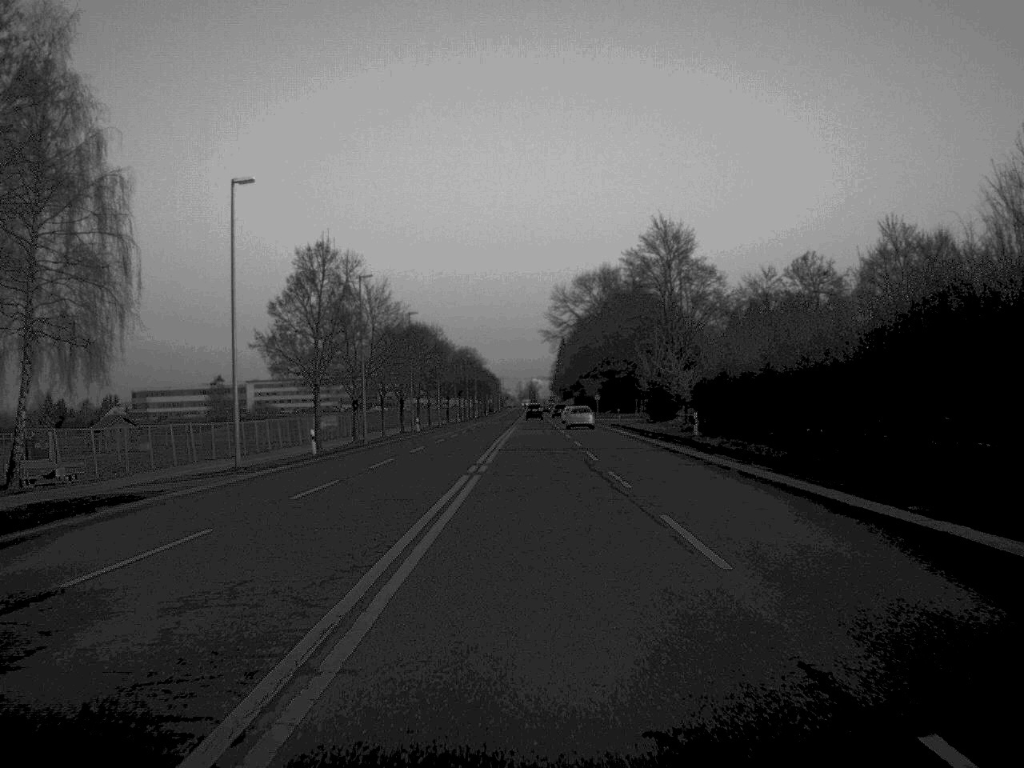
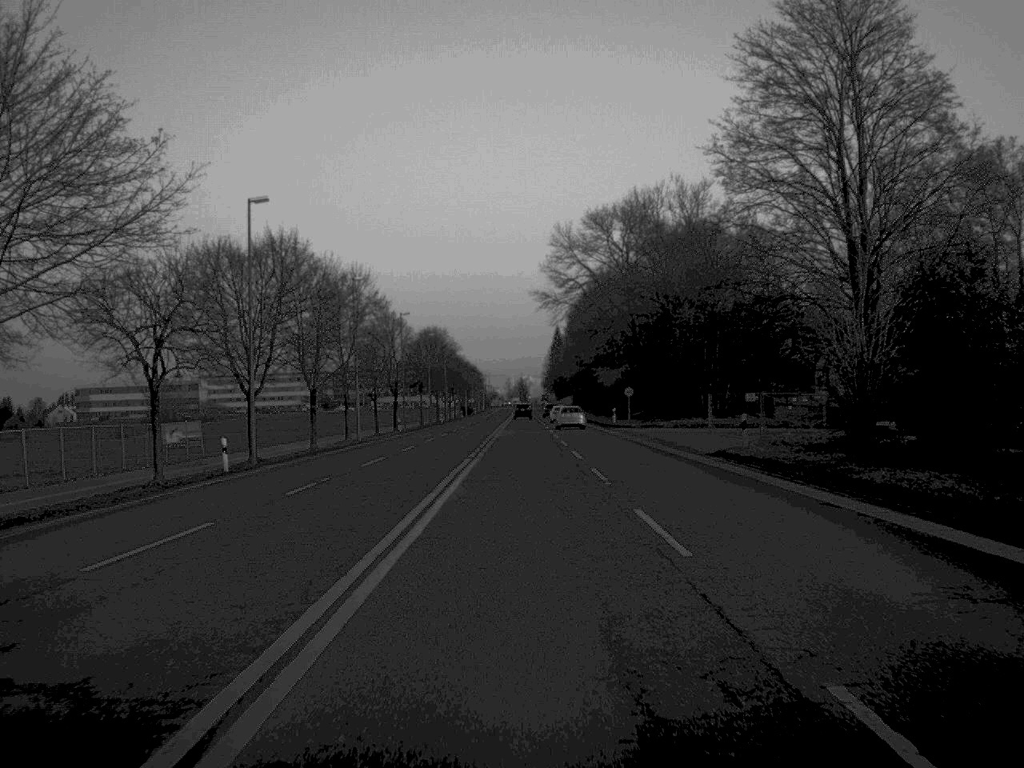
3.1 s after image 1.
(+0.4, +58.5) m; 0°
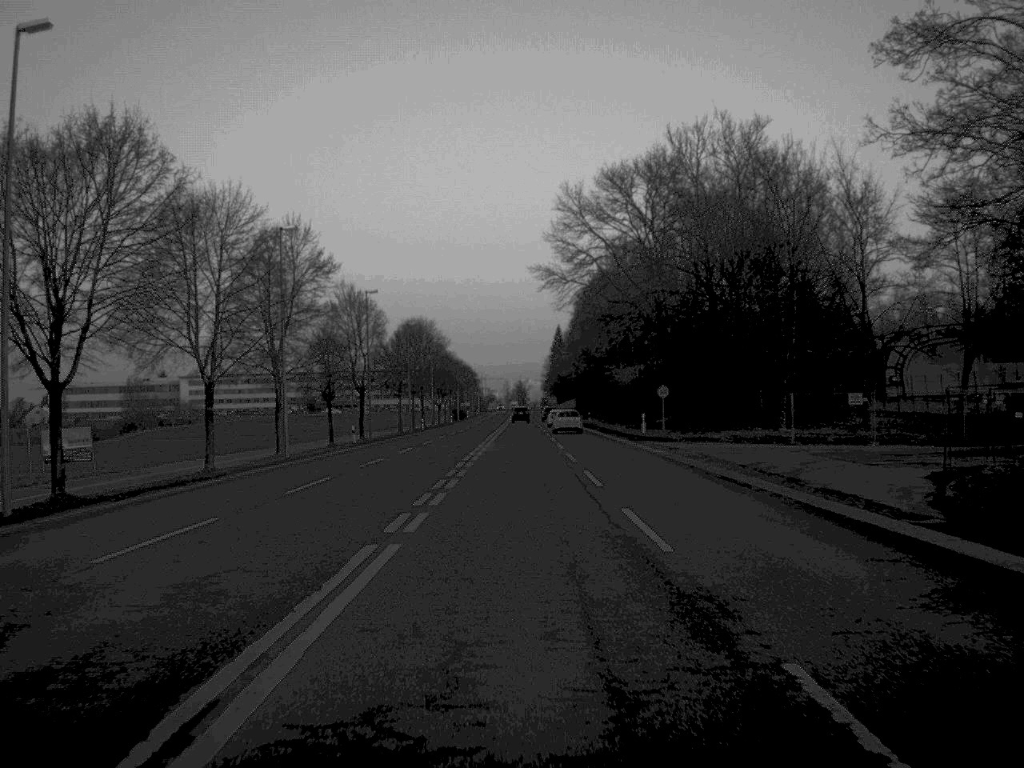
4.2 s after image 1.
(0.0, +23.2) m; 0°
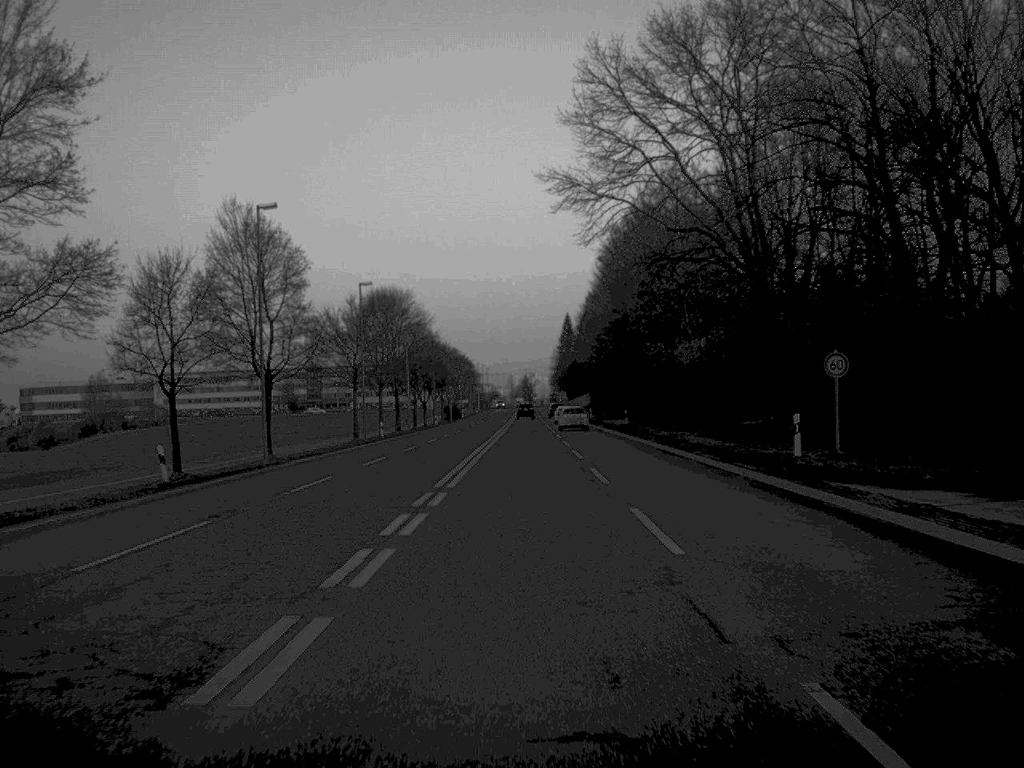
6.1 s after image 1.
(-0.1, +36.5) m; 0°
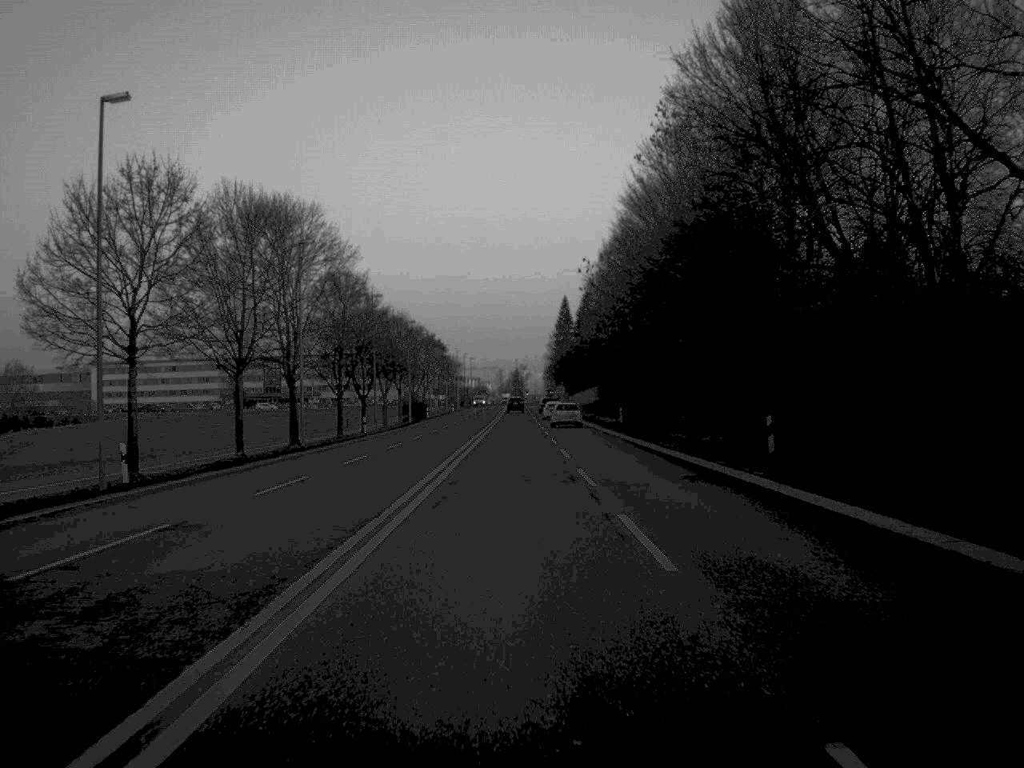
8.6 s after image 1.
(+0.2, +49.1) m; 0°
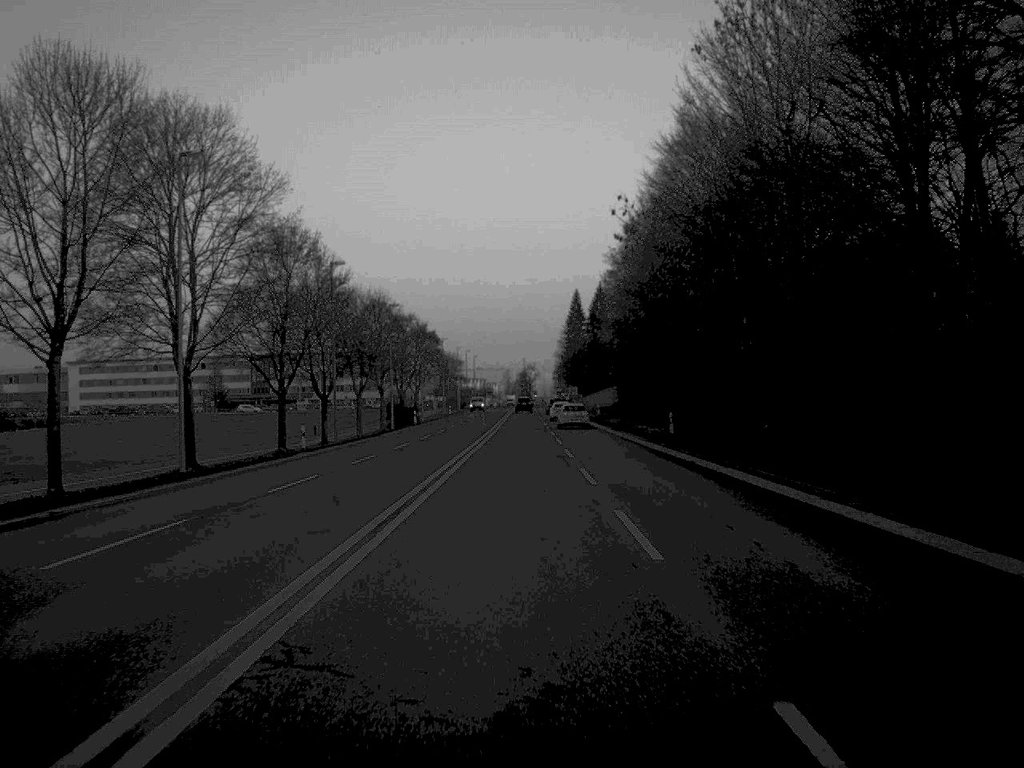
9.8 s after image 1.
(-0.1, +23.0) m; 0°
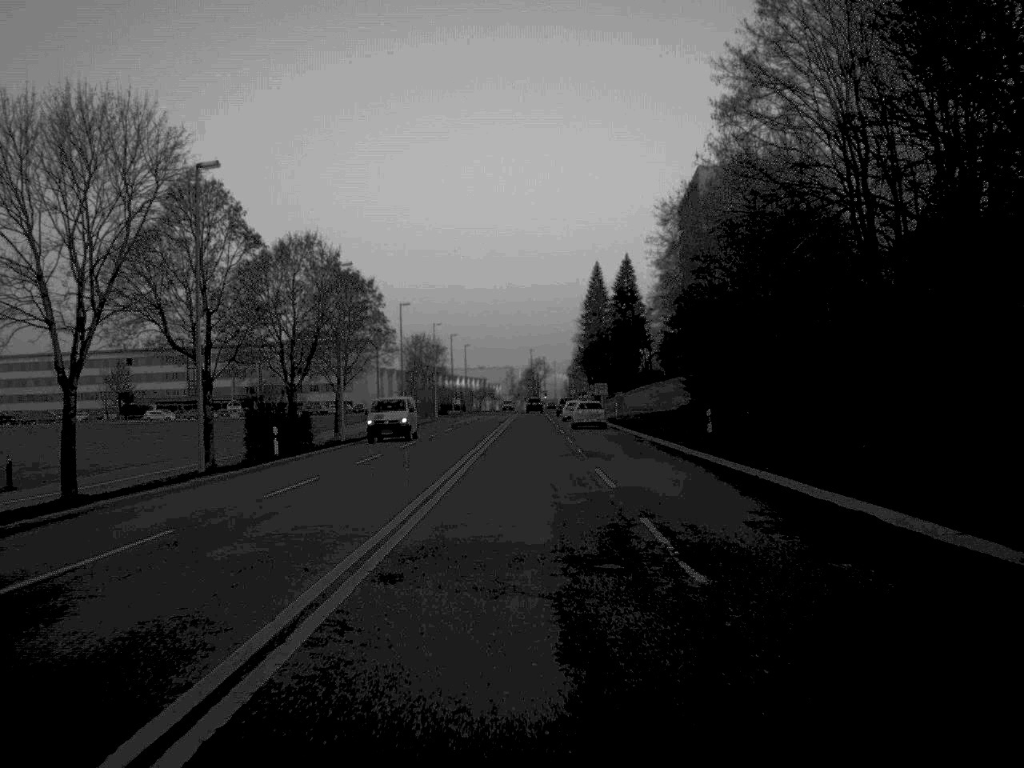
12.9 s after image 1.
(-0.2, +61.3) m; 0°
